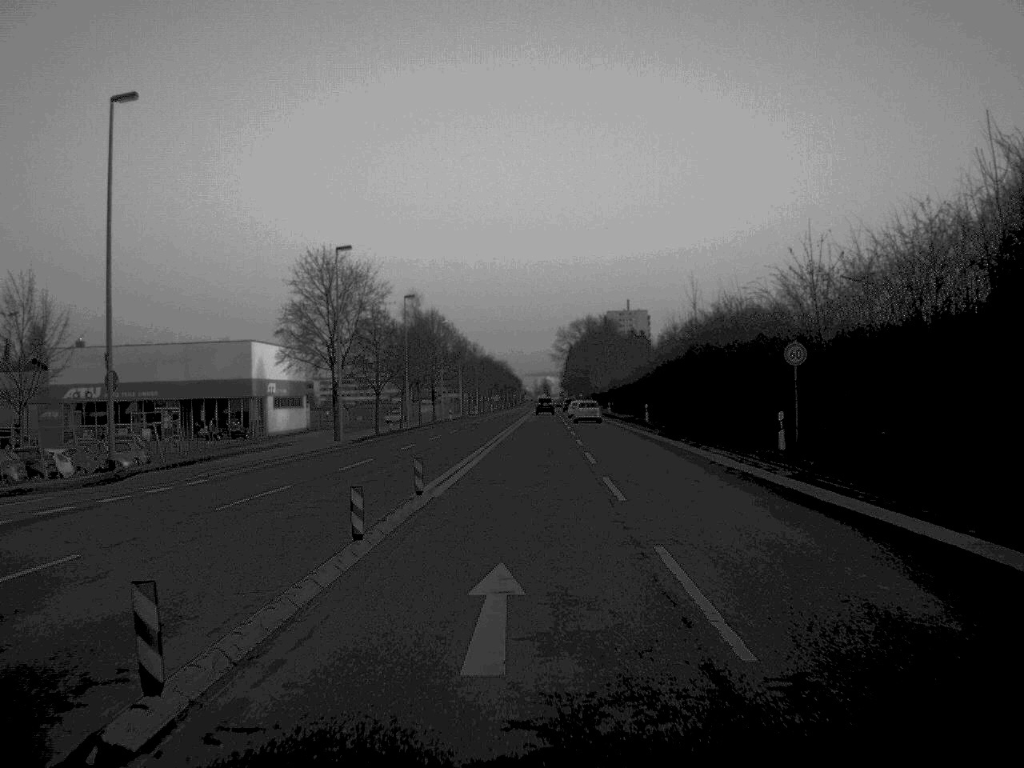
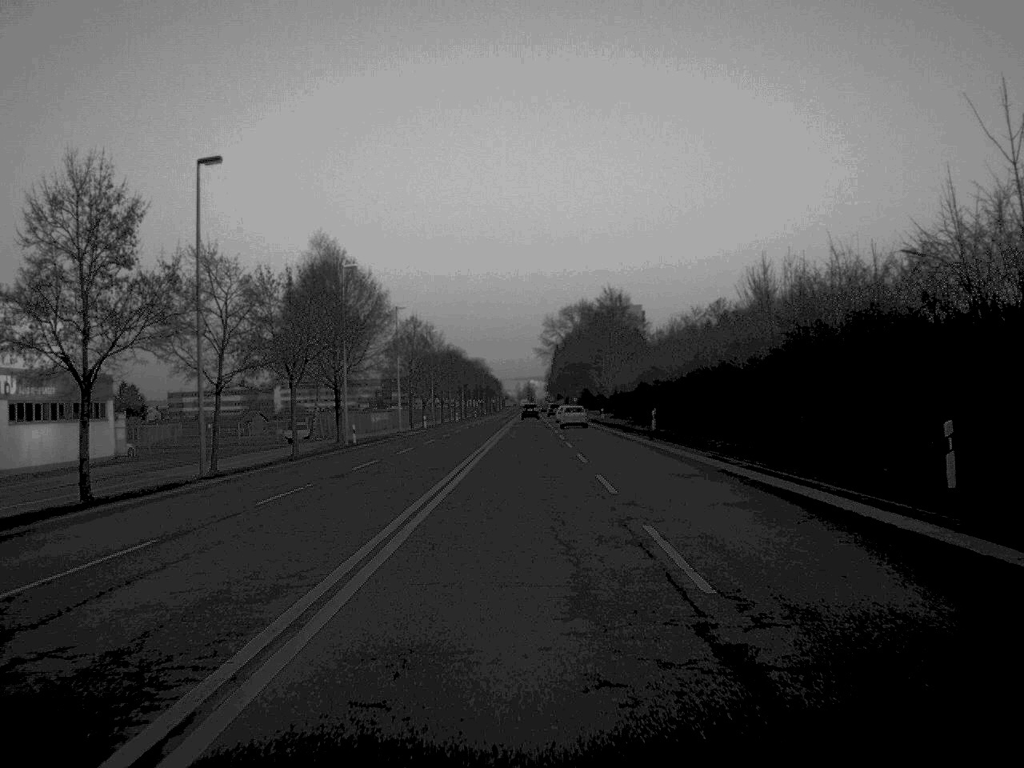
(+0.6, +56.3) m; +1°
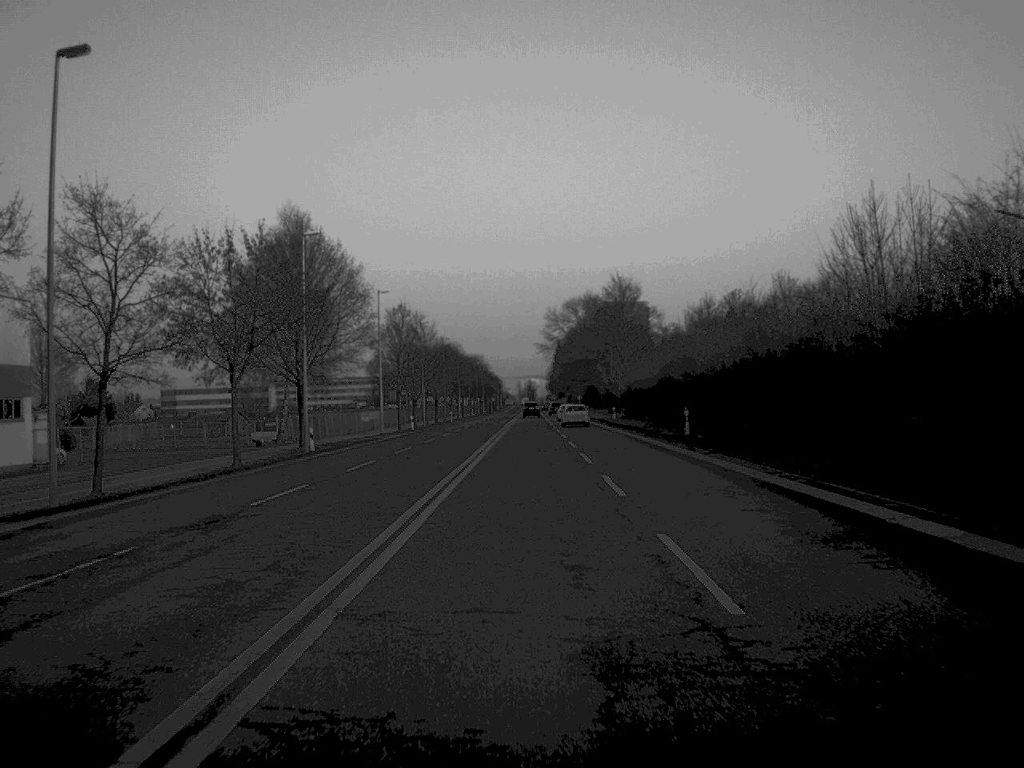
(0.0, +13.1) m; 0°
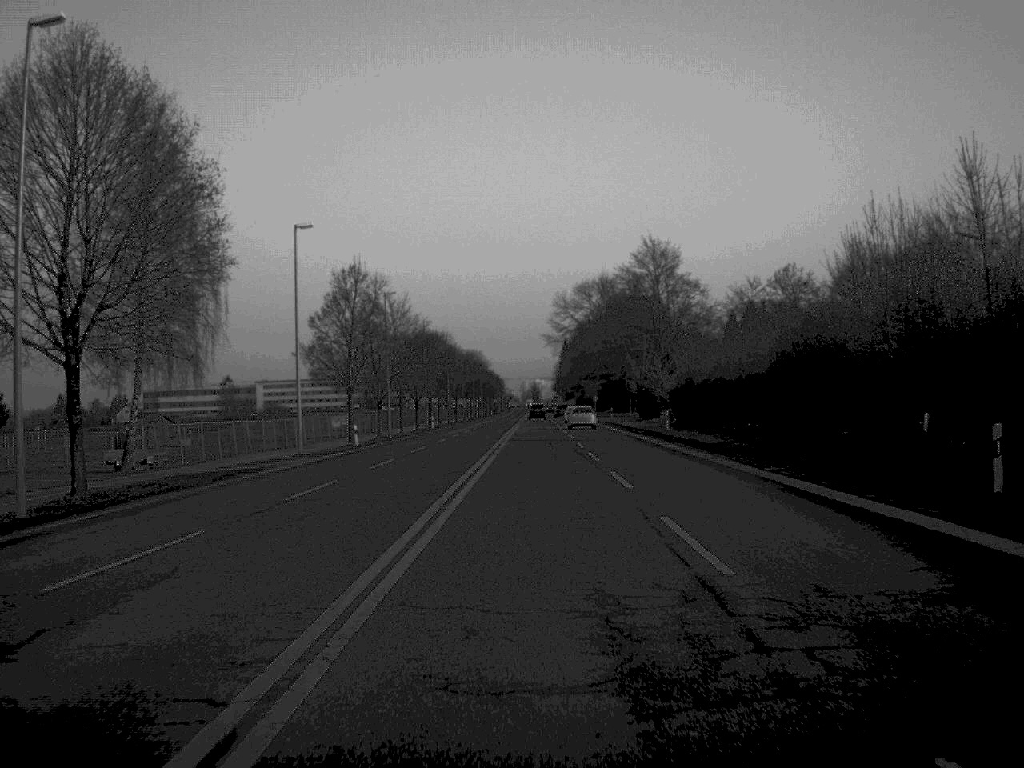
(-0.1, +33.6) m; 0°
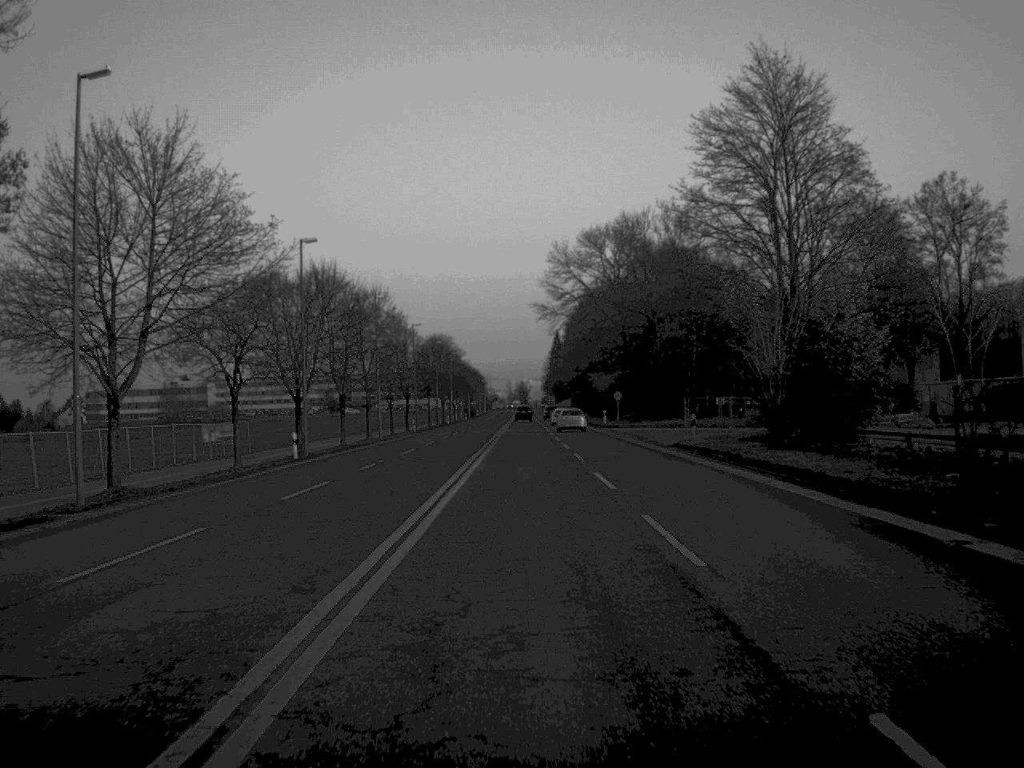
(+0.4, +58.8) m; +1°
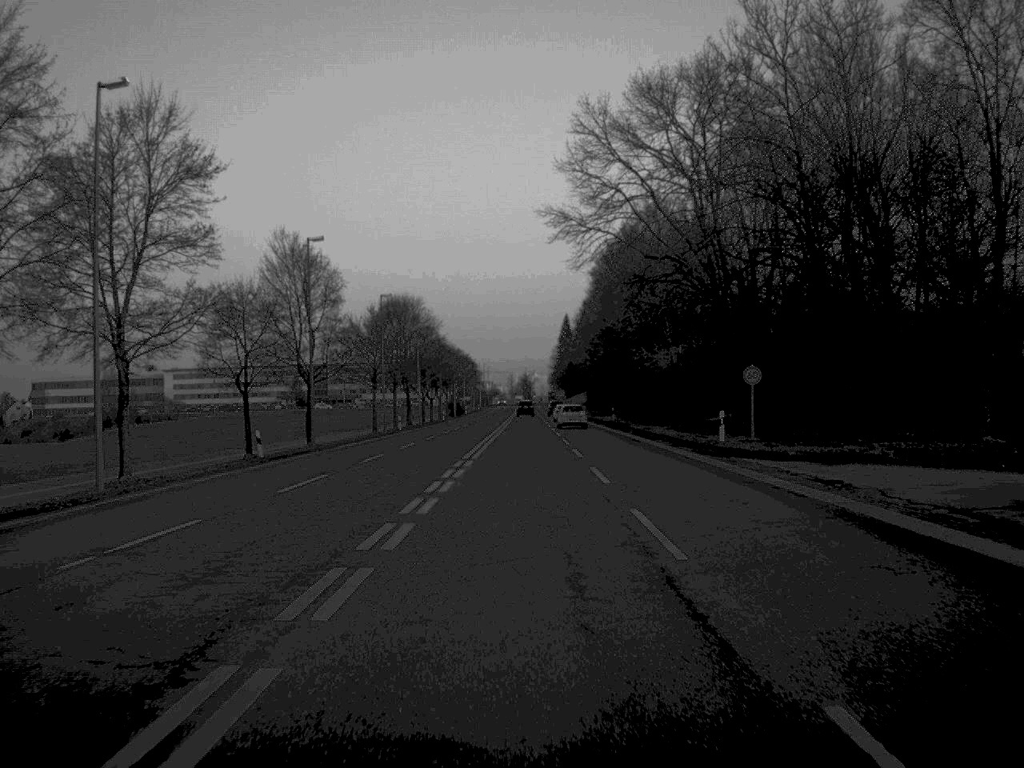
(0.0, +59.5) m; 0°
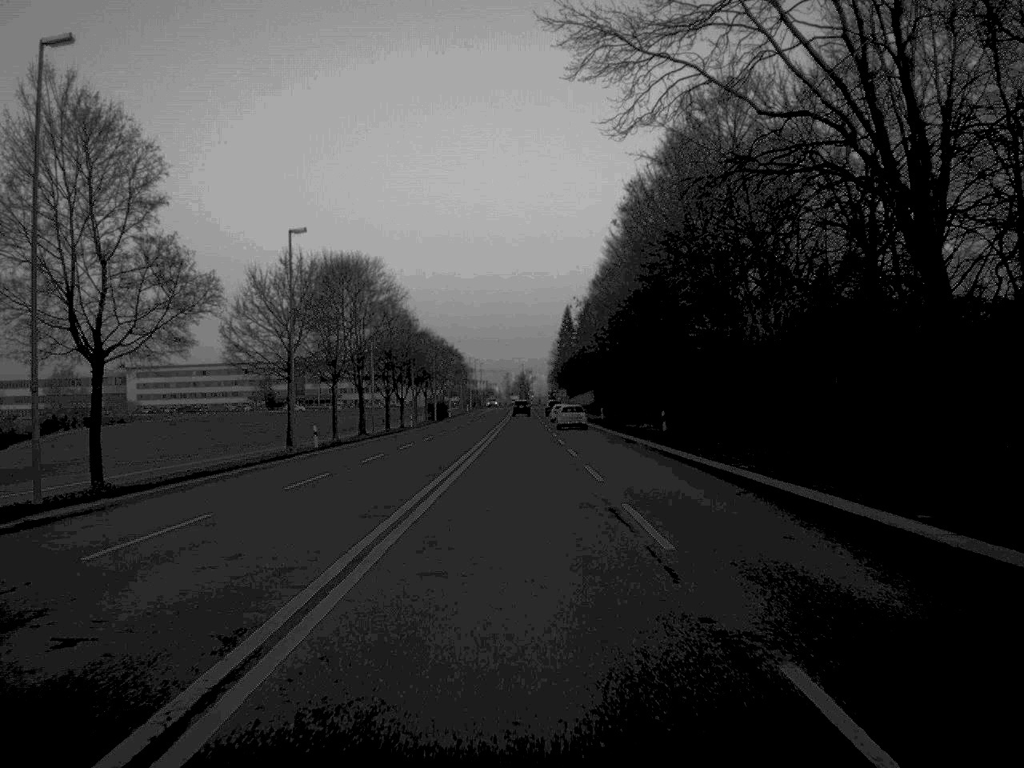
(0.0, +34.9) m; 0°
